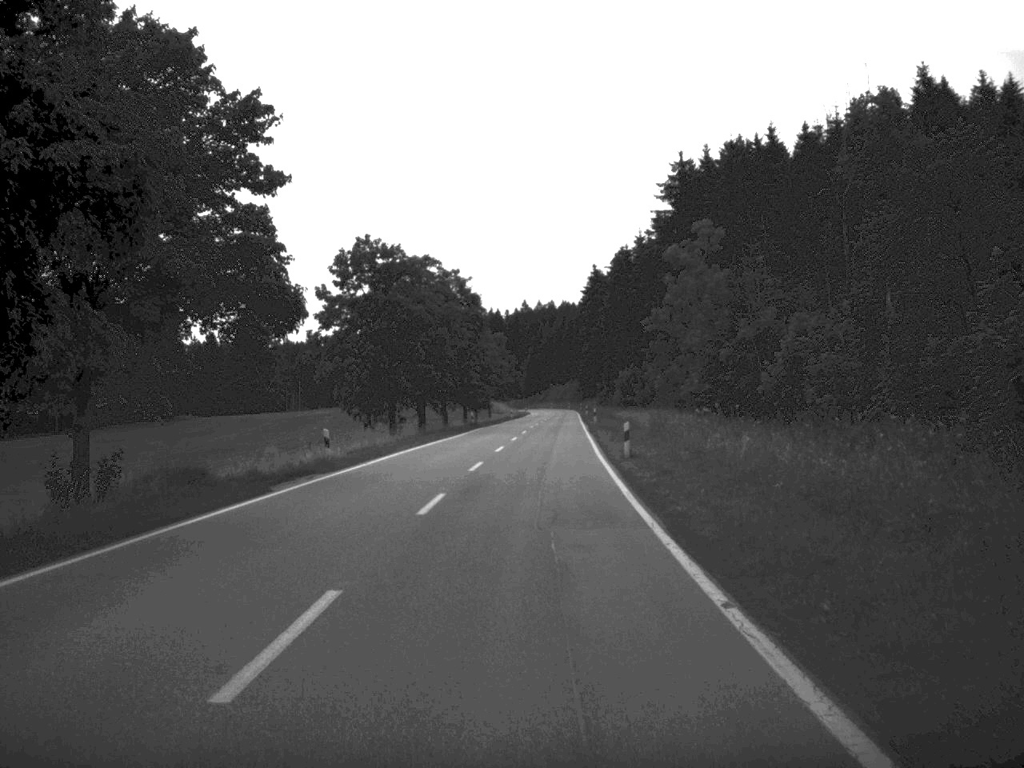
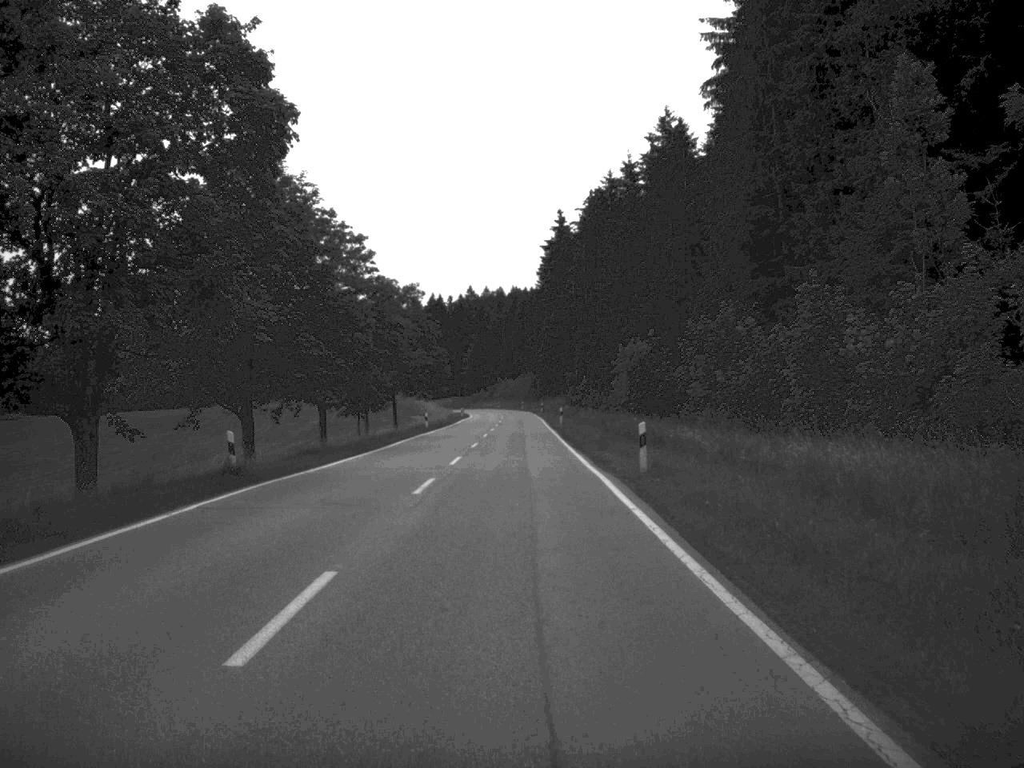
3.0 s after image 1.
(+1.1, +57.5) m; +2°
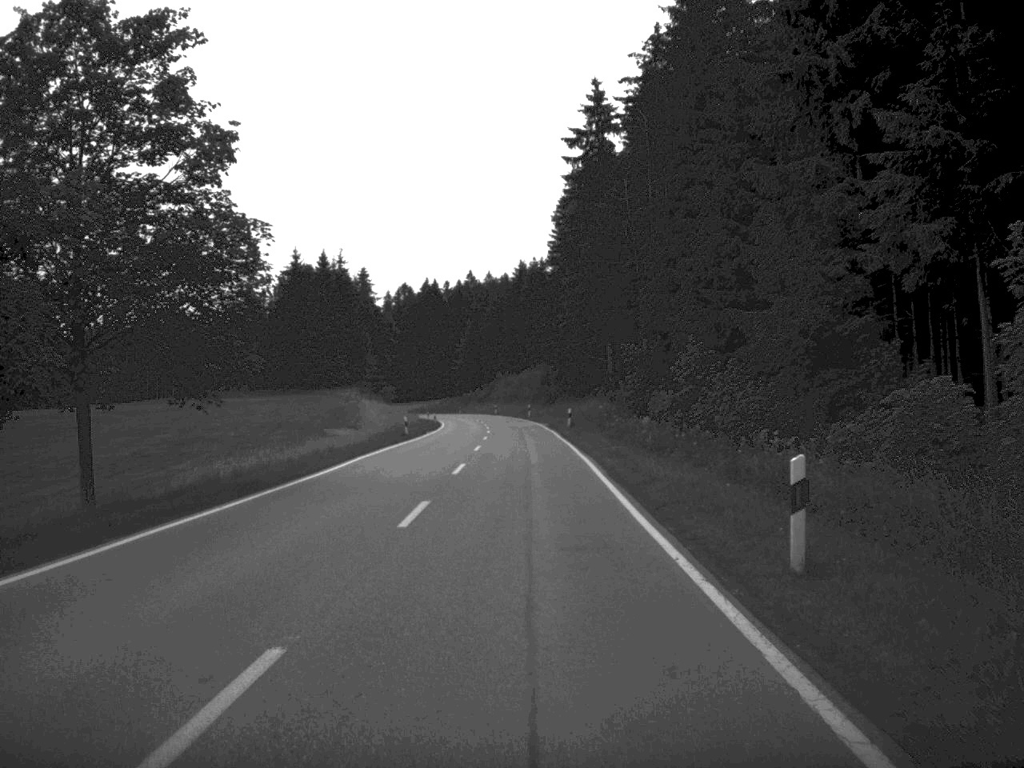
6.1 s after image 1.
(-0.3, +62.1) m; 0°
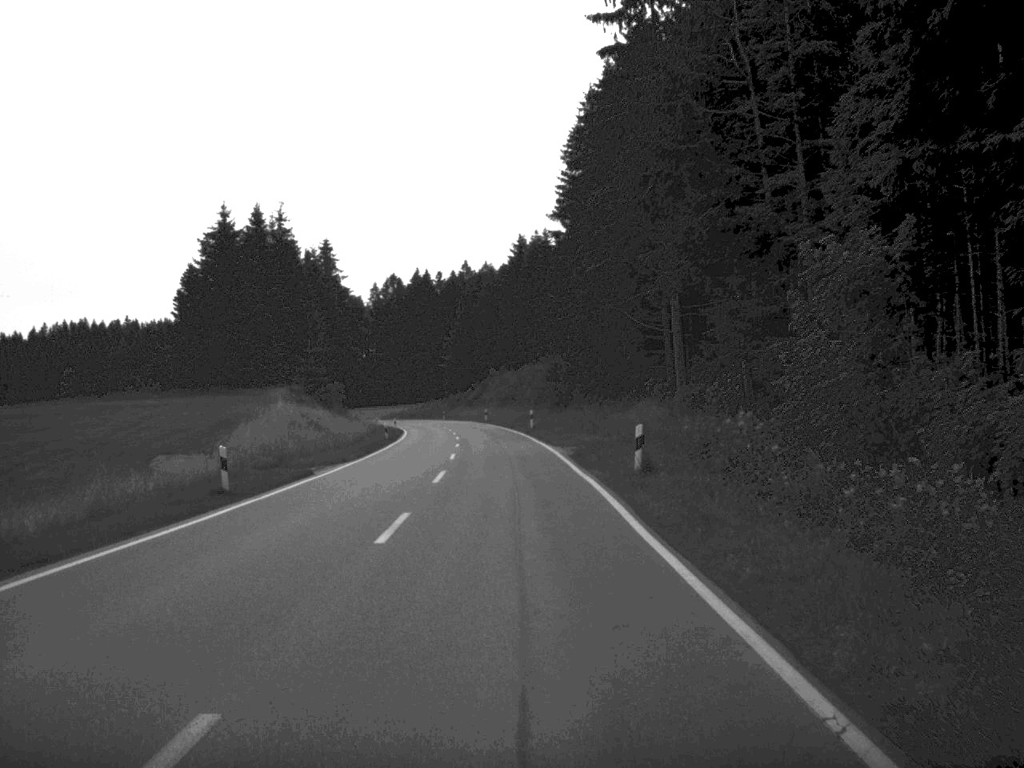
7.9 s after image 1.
(0.0, +36.7) m; 0°
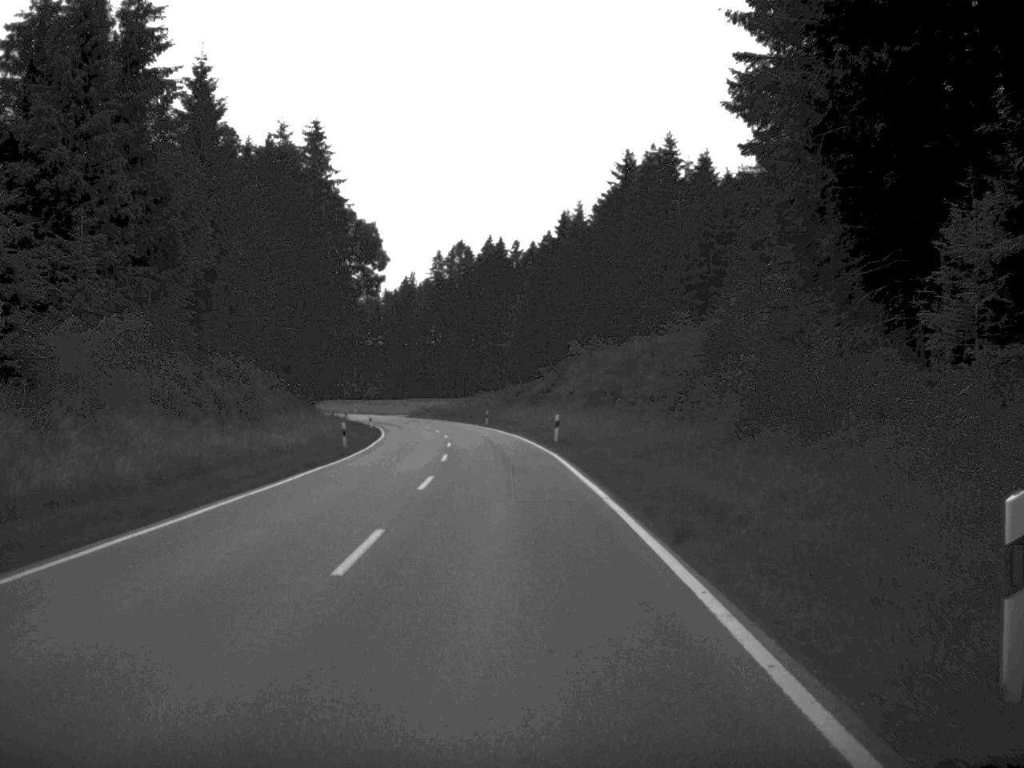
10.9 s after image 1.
(-1.6, +61.1) m; -4°
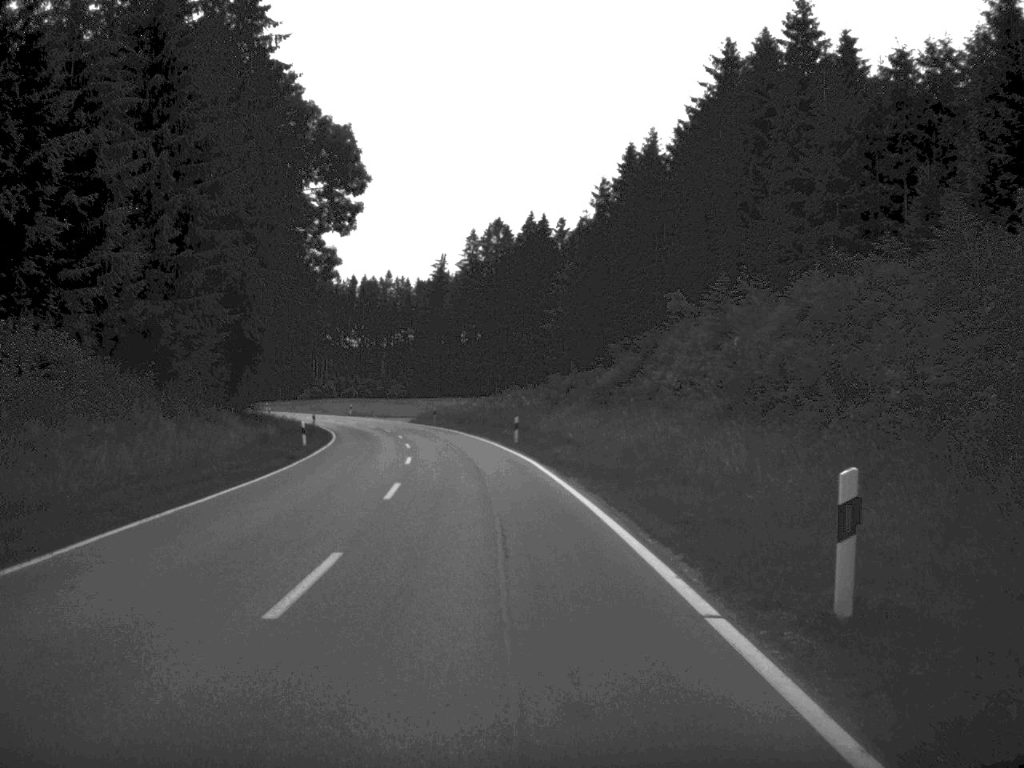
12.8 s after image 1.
(-0.6, +37.9) m; -2°
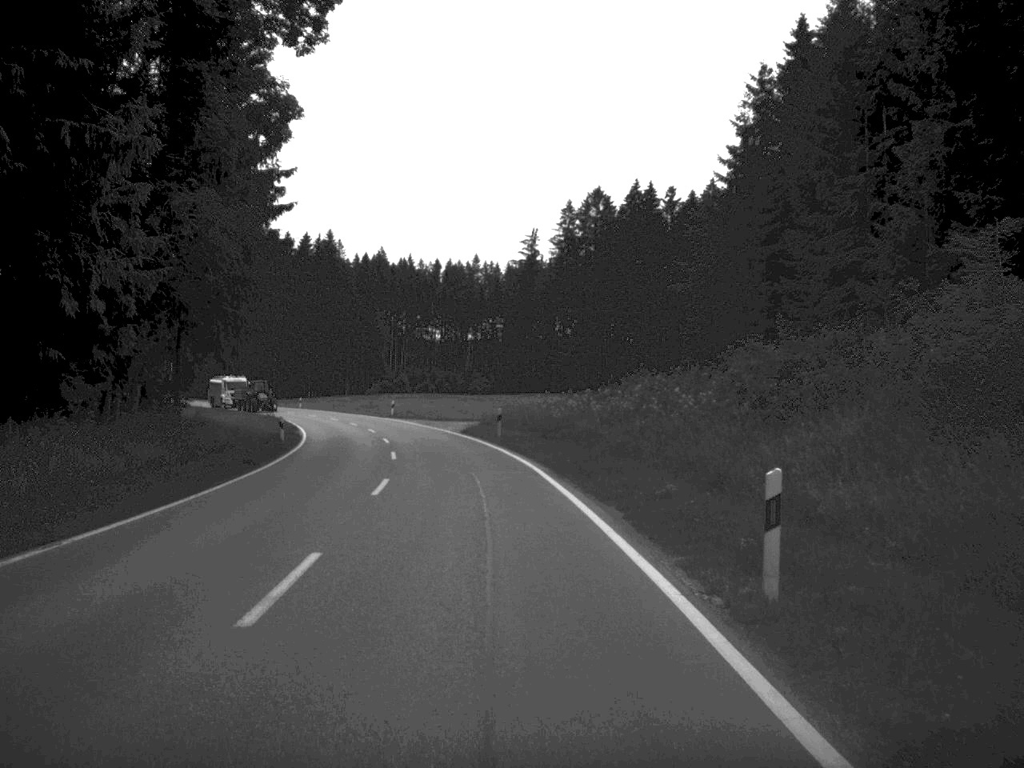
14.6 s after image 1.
(-1.4, +35.7) m; -4°
